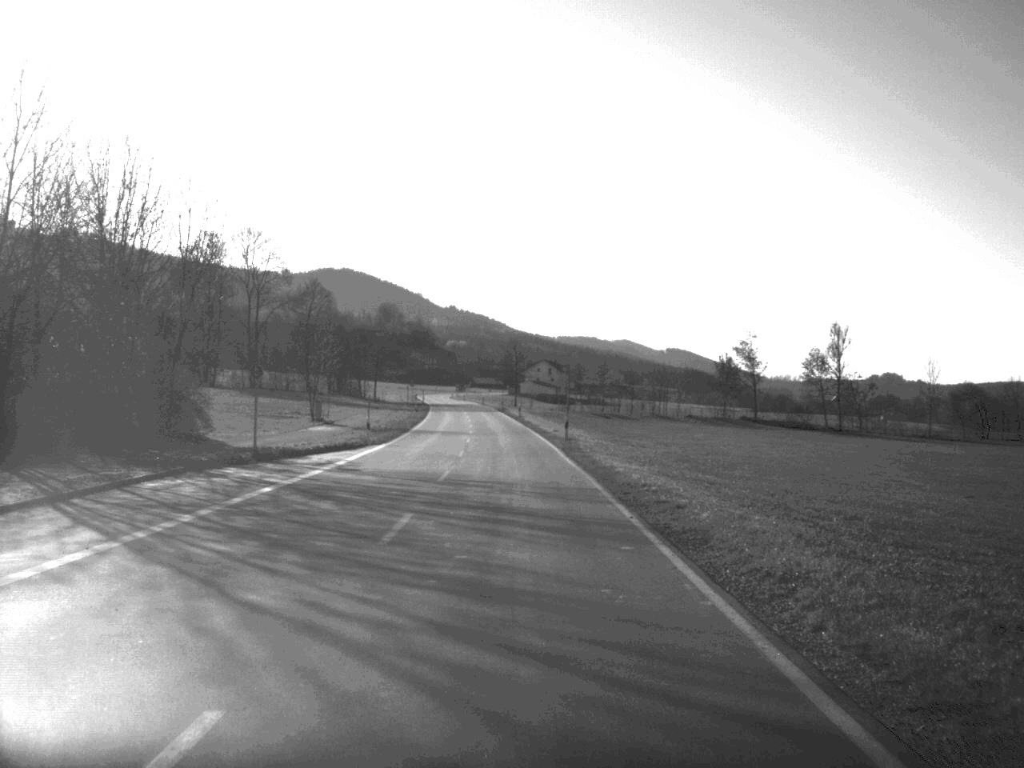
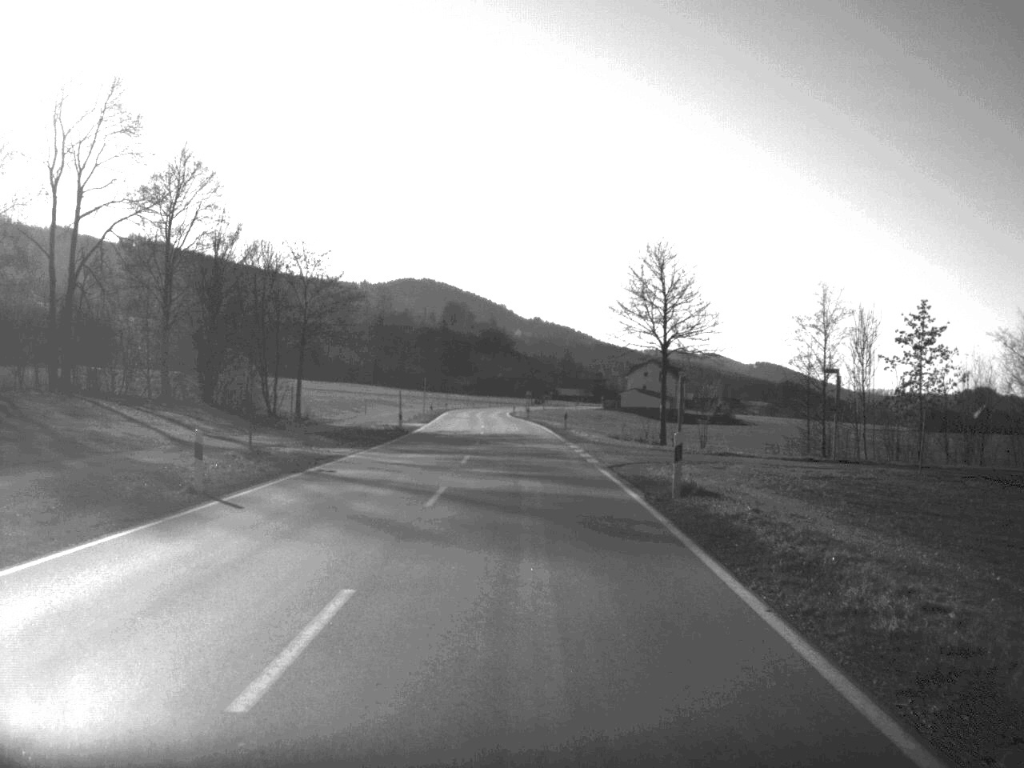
(-3.3, +104.0) m; -4°
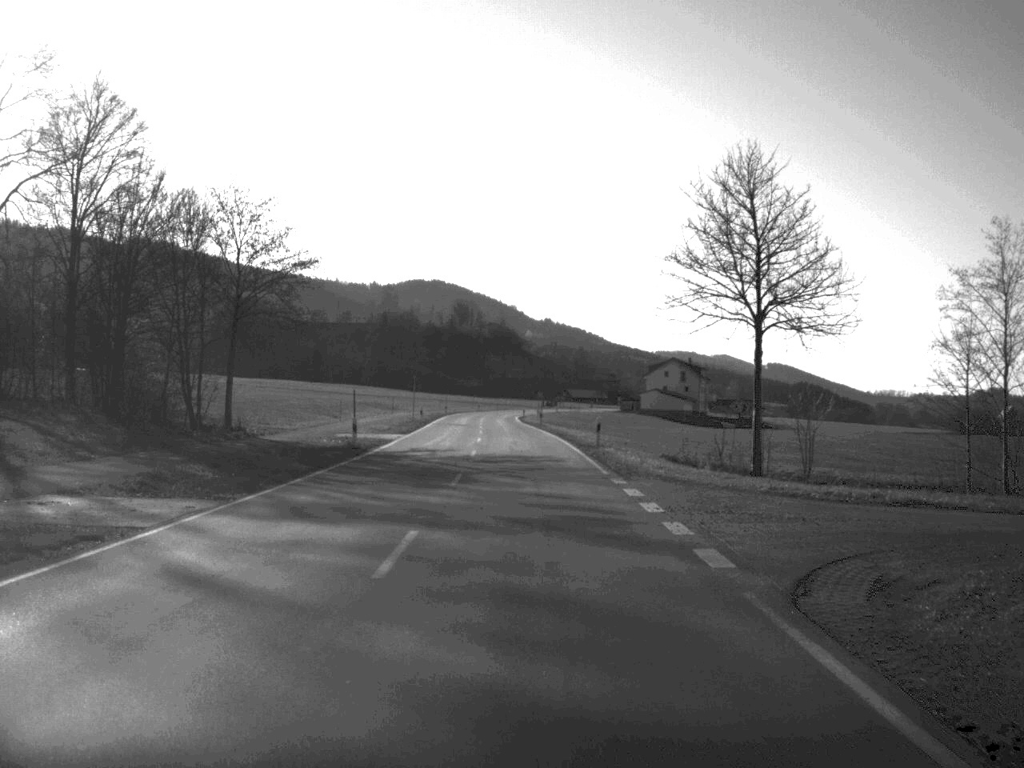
(-0.1, +19.0) m; 0°
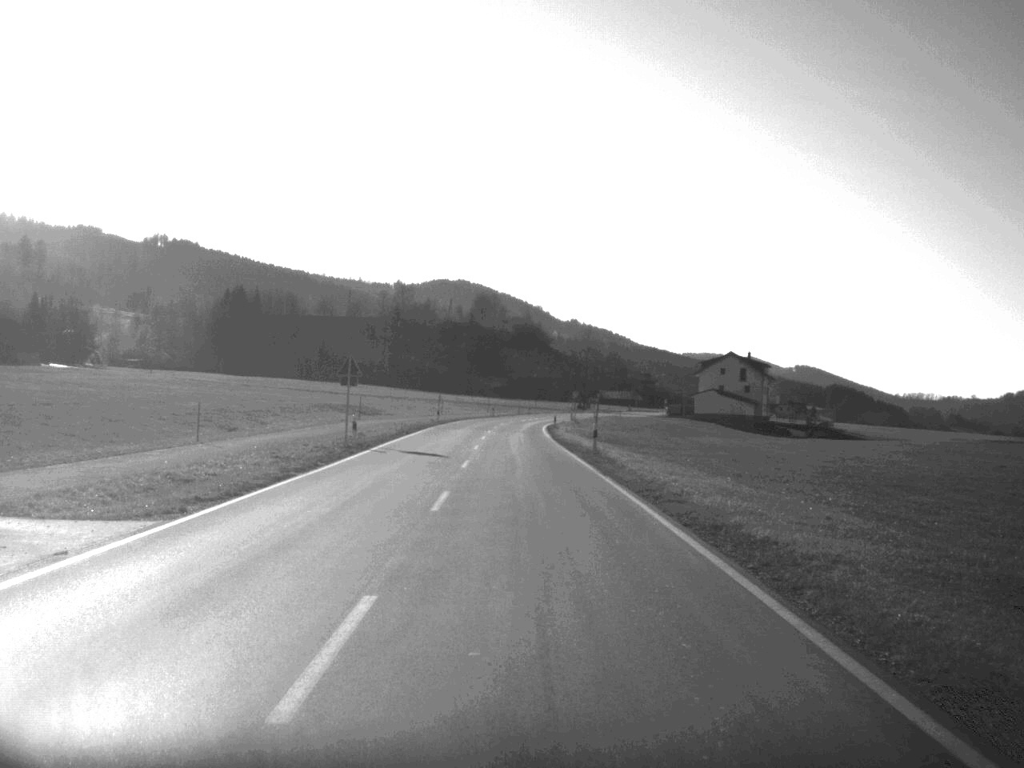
(-0.4, +40.9) m; -1°
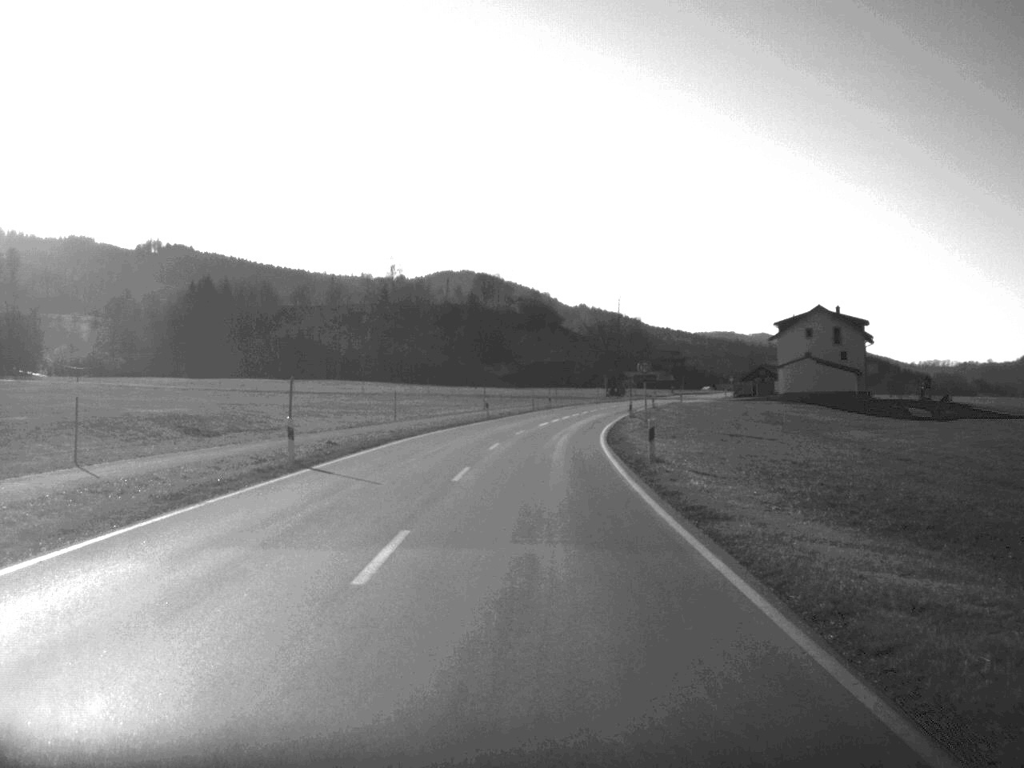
(-0.5, +55.7) m; -1°
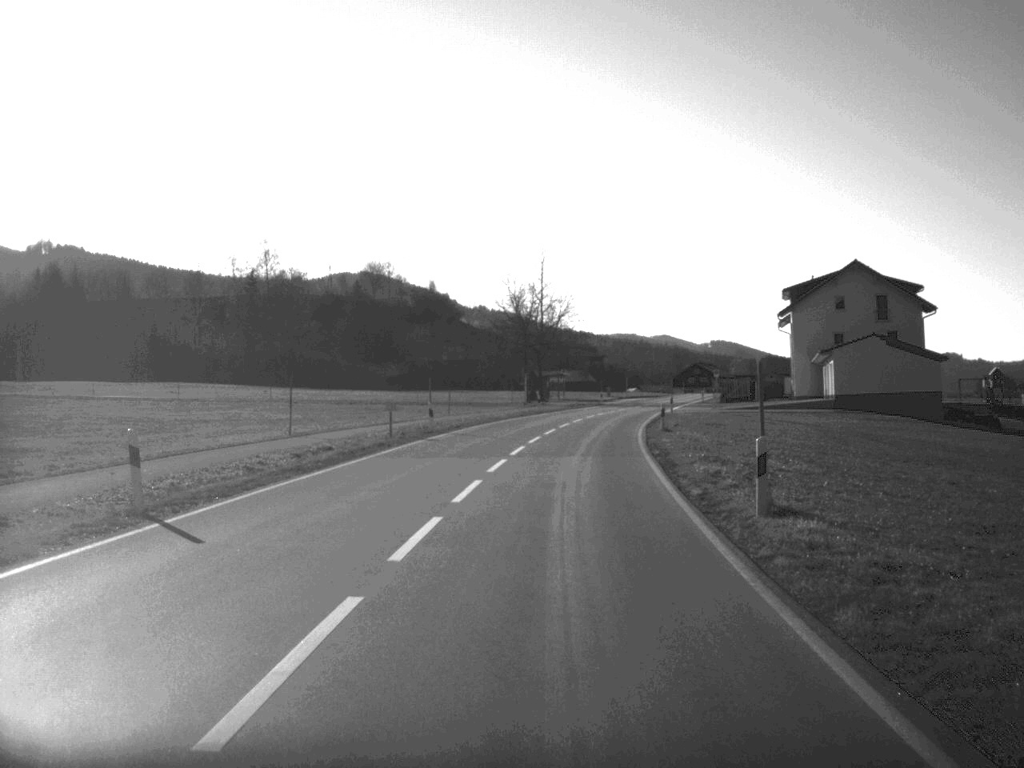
(+1.6, +52.3) m; +5°
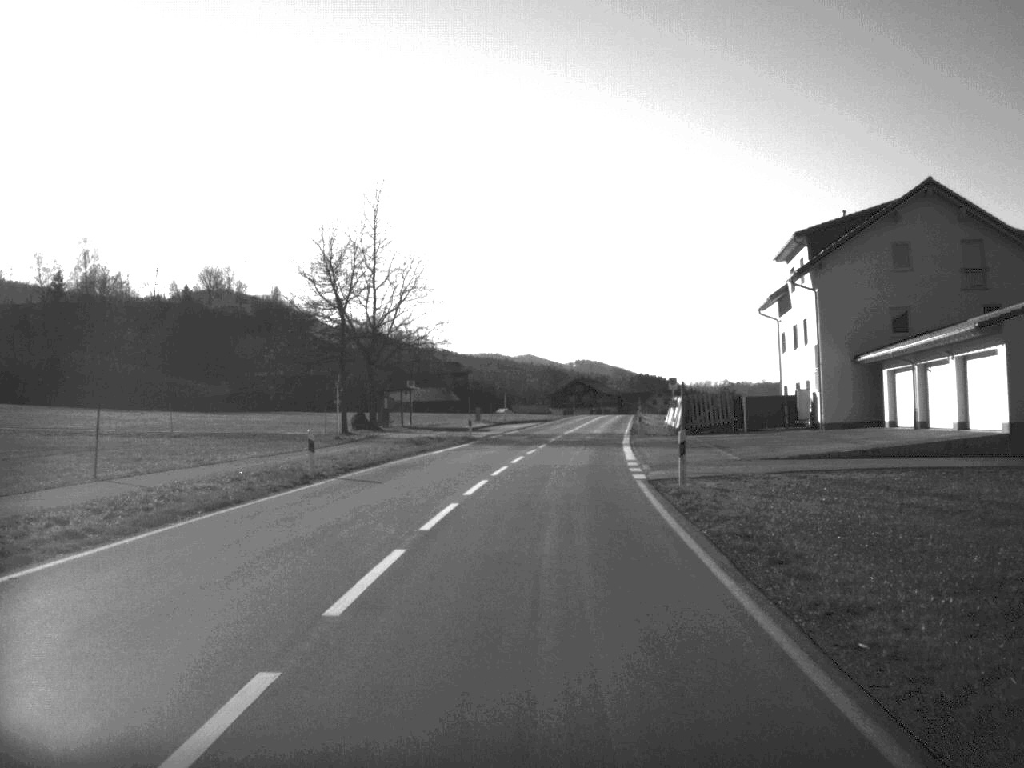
(+2.3, +44.0) m; +6°
